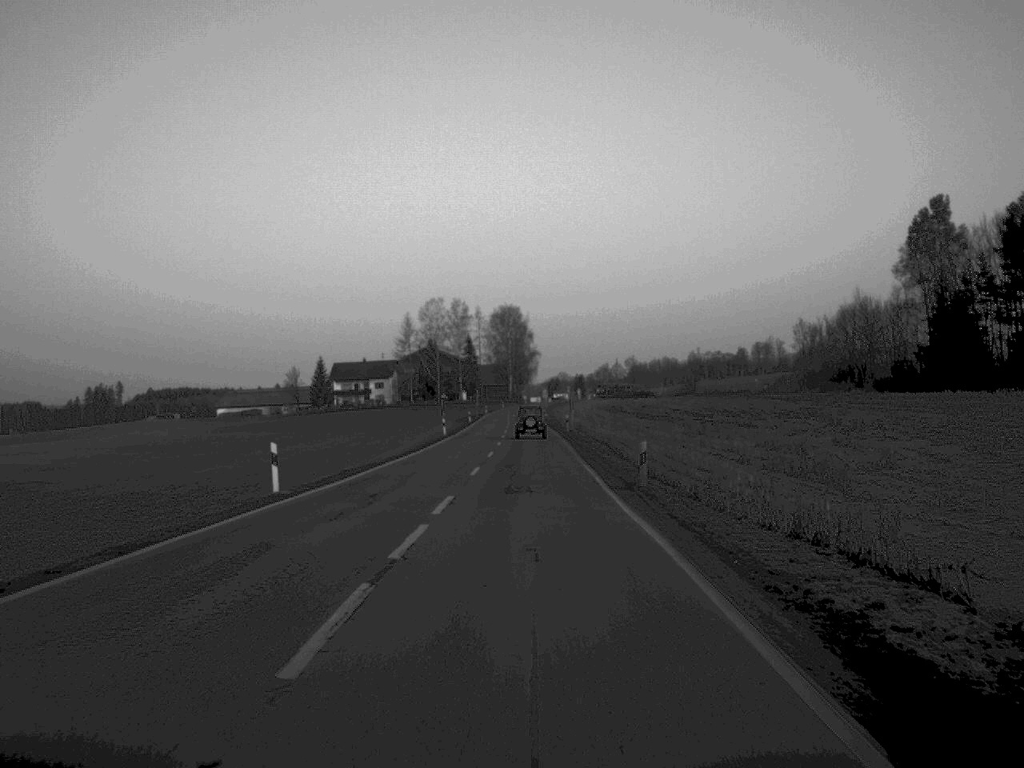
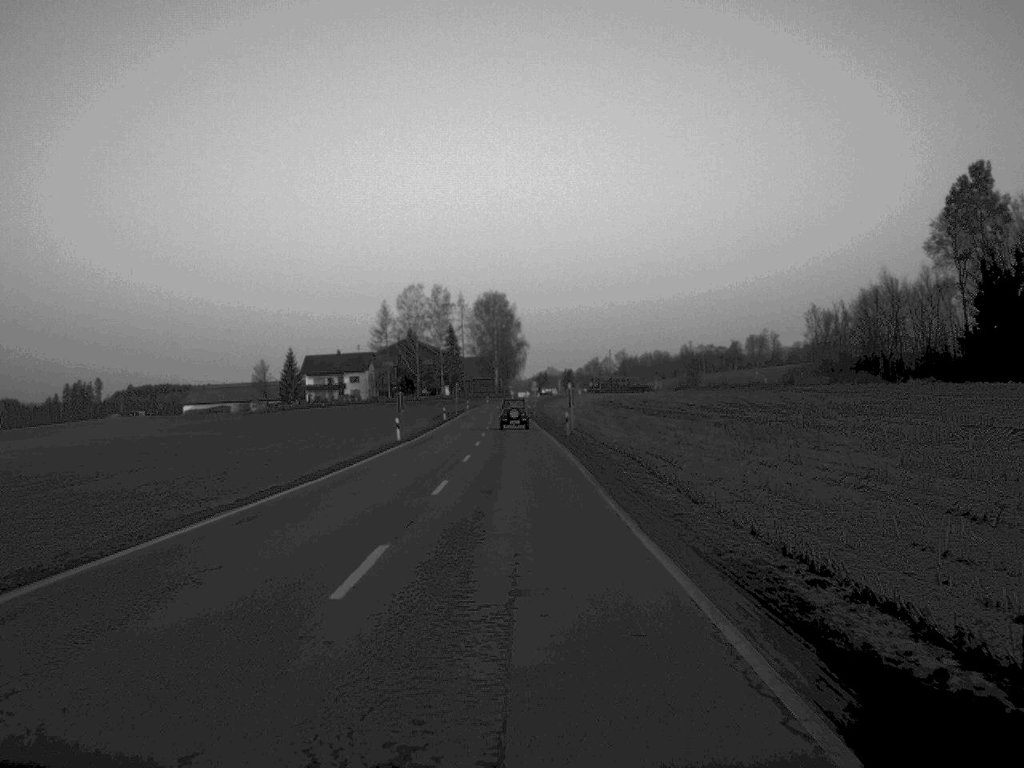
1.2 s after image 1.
(+0.1, +20.7) m; 0°
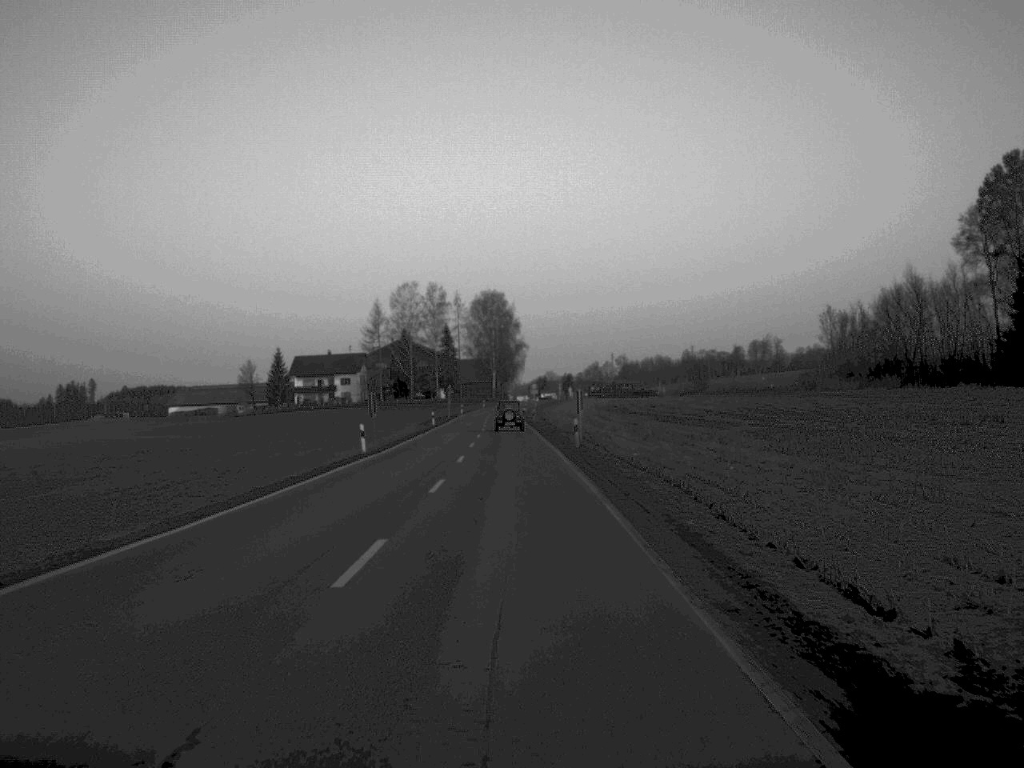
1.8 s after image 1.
(0.0, +11.4) m; 0°
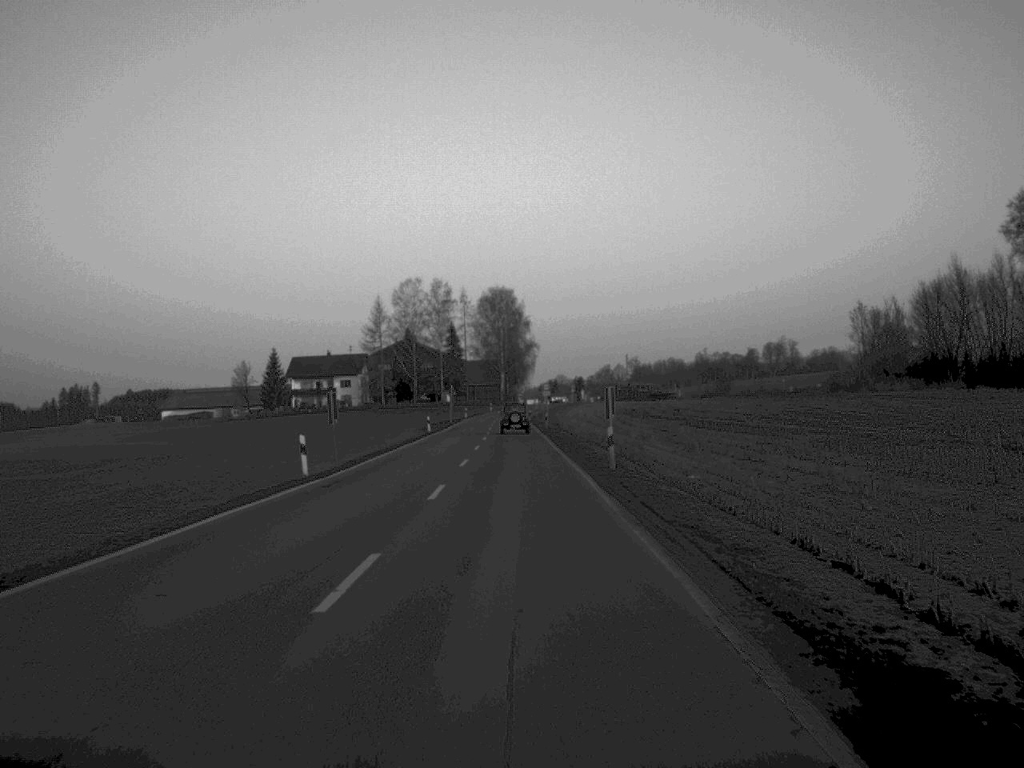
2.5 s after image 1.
(-0.1, +13.4) m; 0°
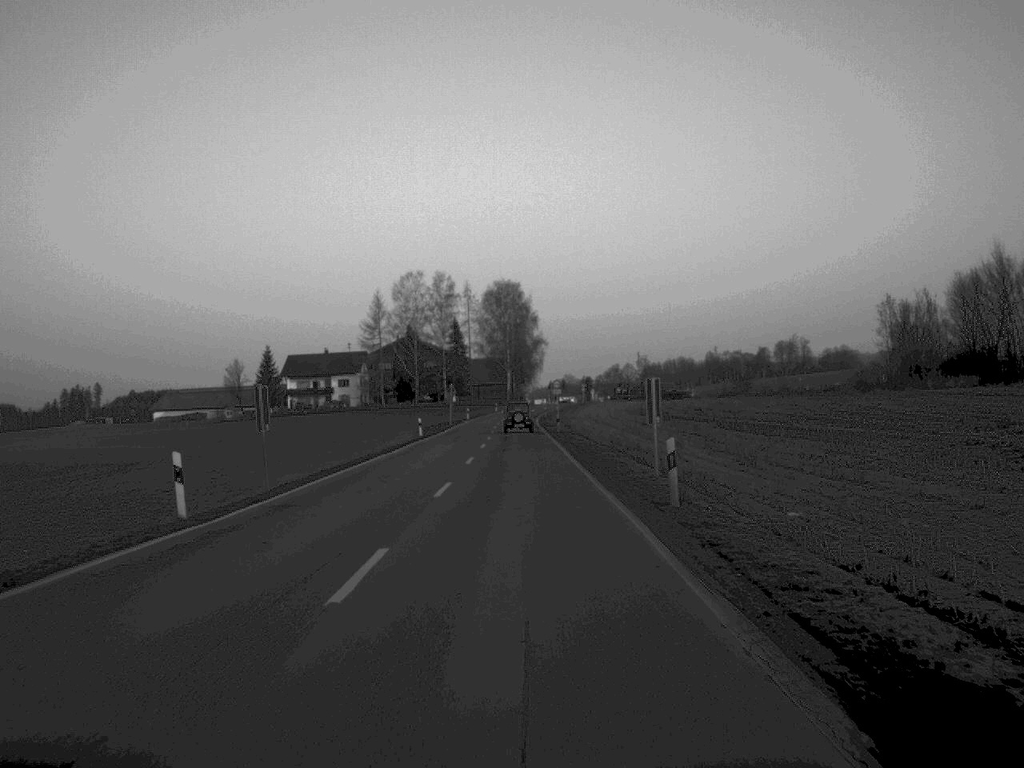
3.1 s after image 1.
(0.0, +11.6) m; 0°
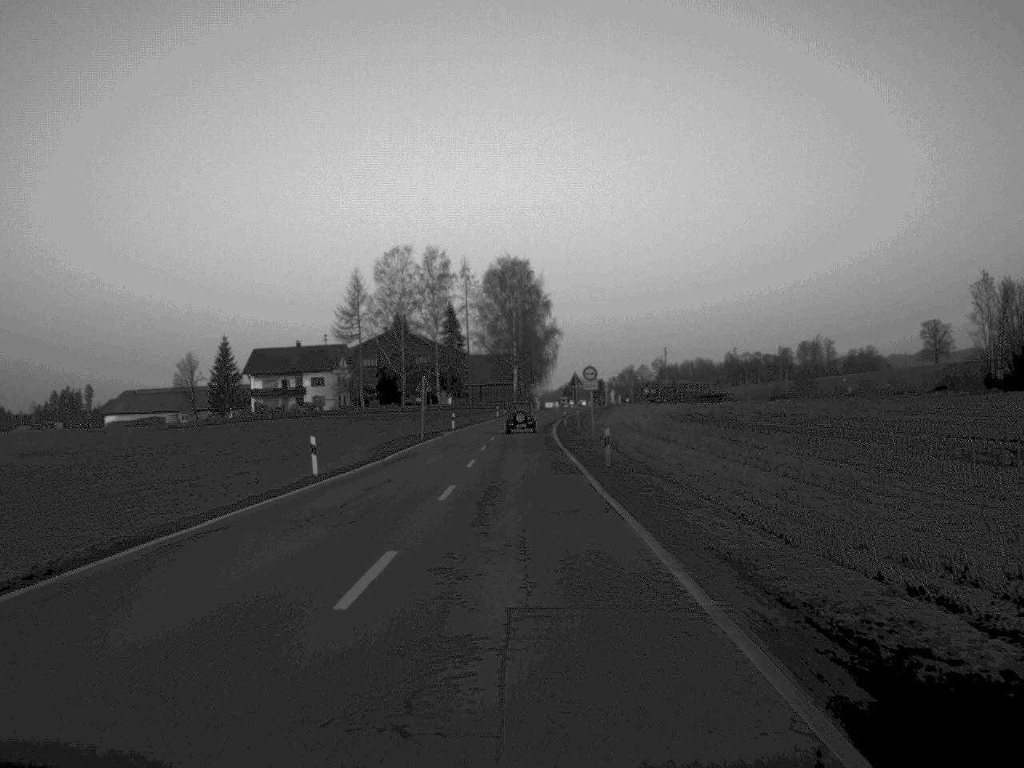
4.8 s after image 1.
(-0.1, +36.1) m; 0°
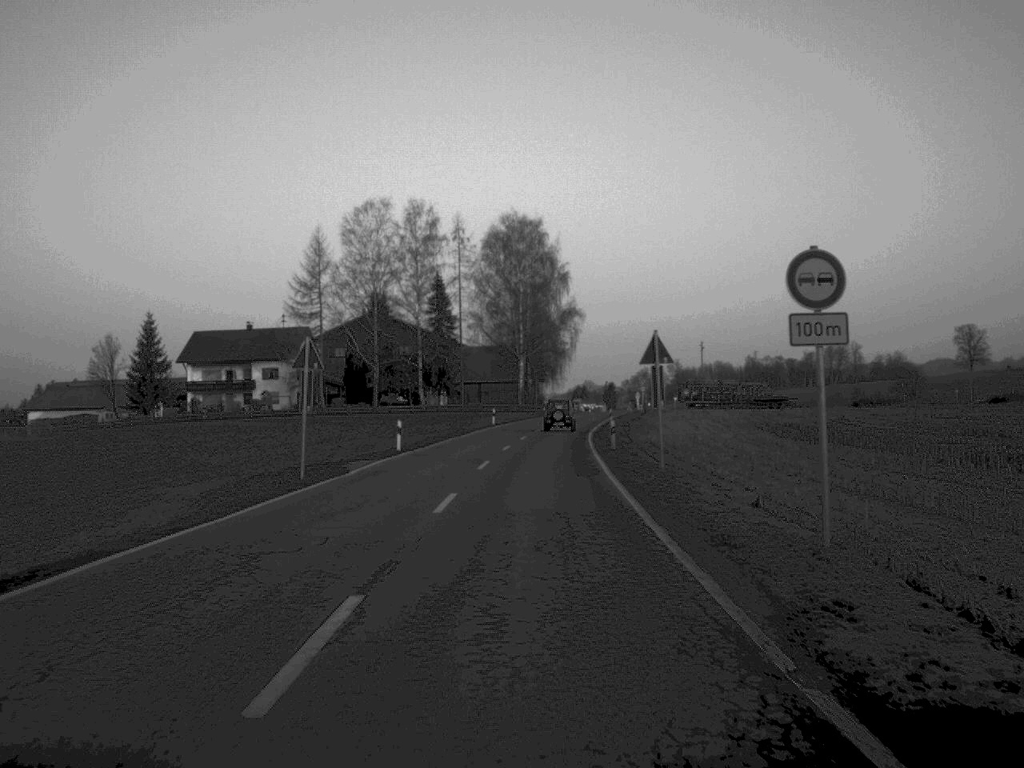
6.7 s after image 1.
(-0.2, +39.2) m; 0°
